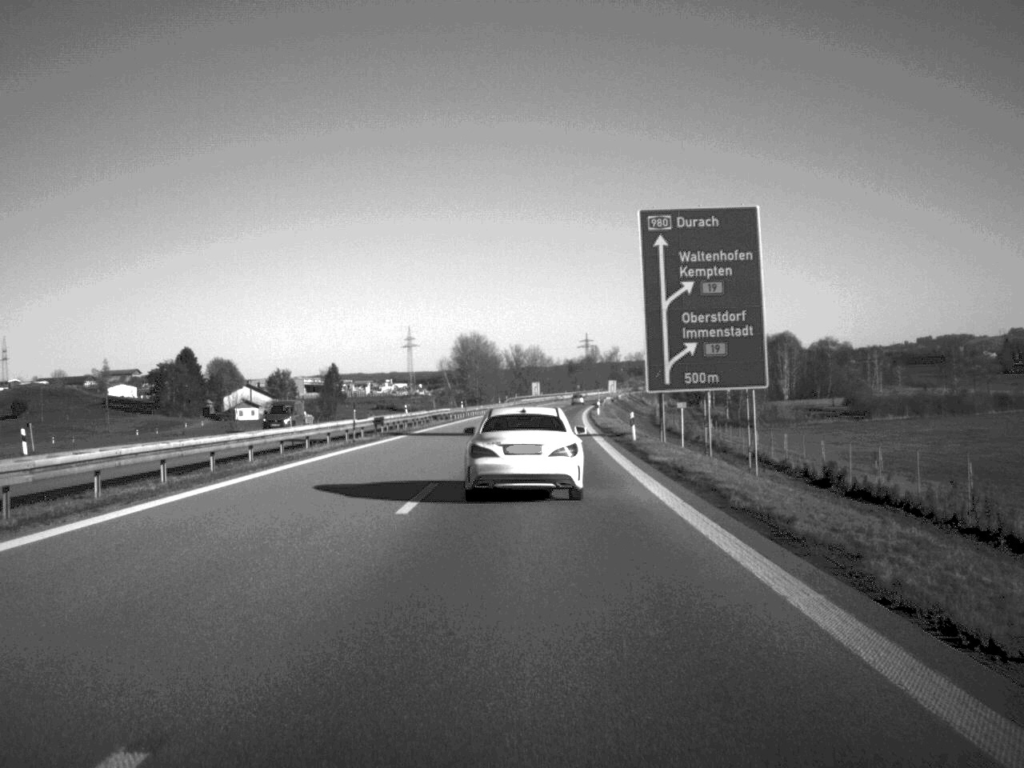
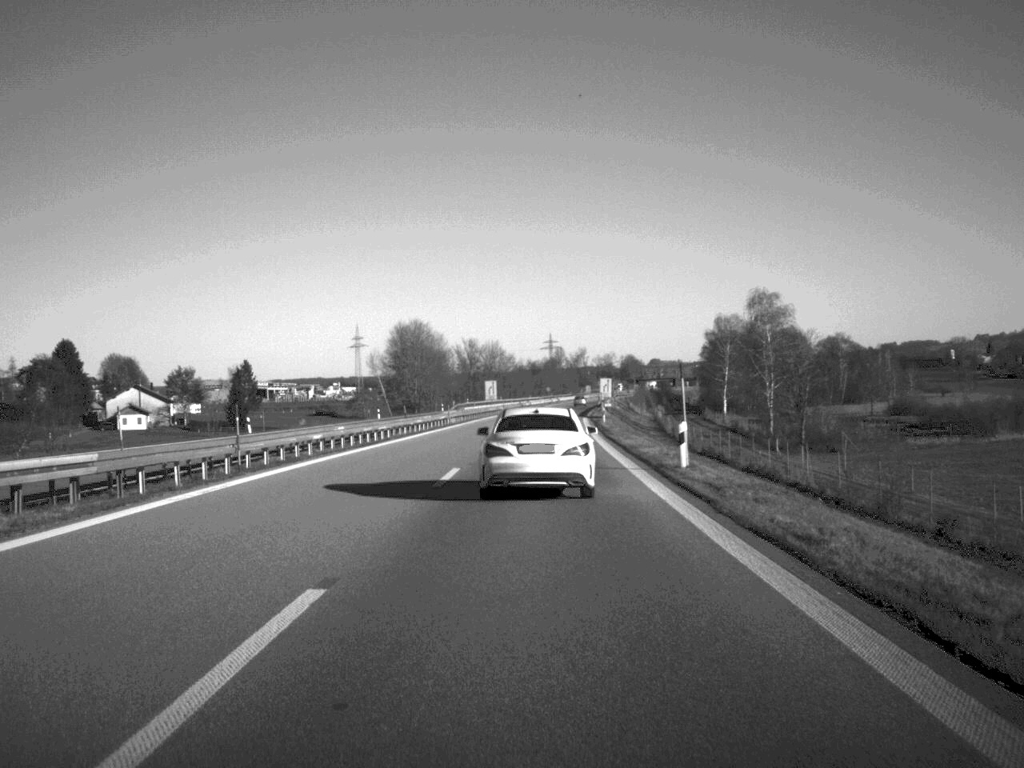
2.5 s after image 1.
(+1.0, +65.5) m; +2°
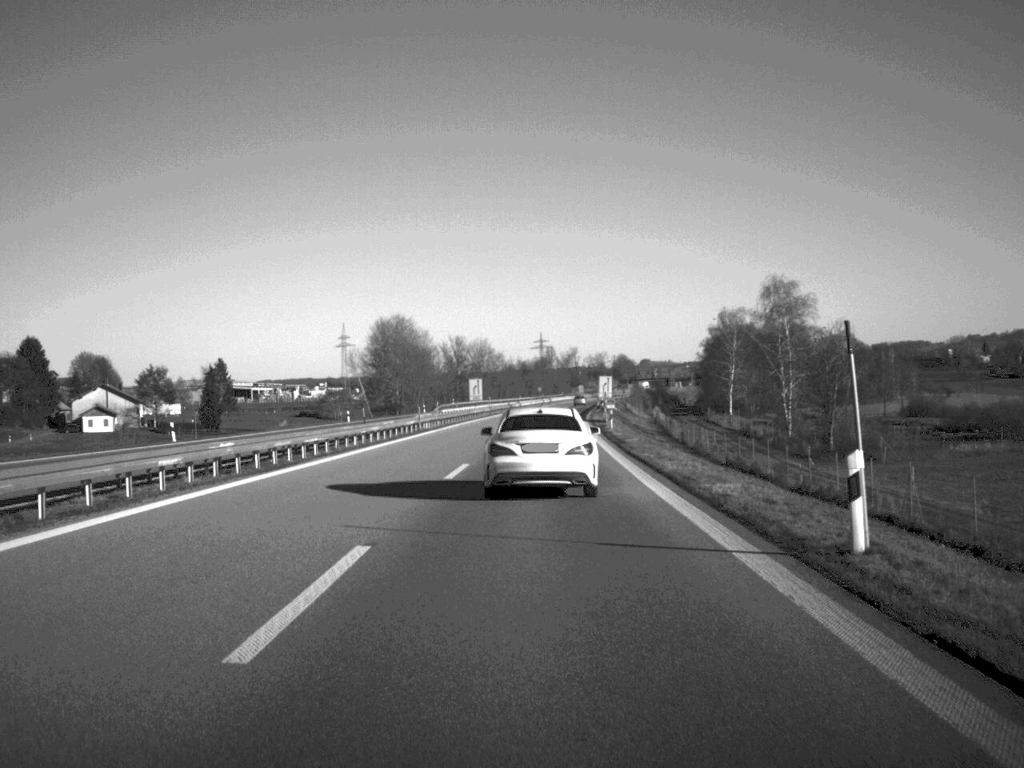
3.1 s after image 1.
(+0.1, +15.0) m; 0°
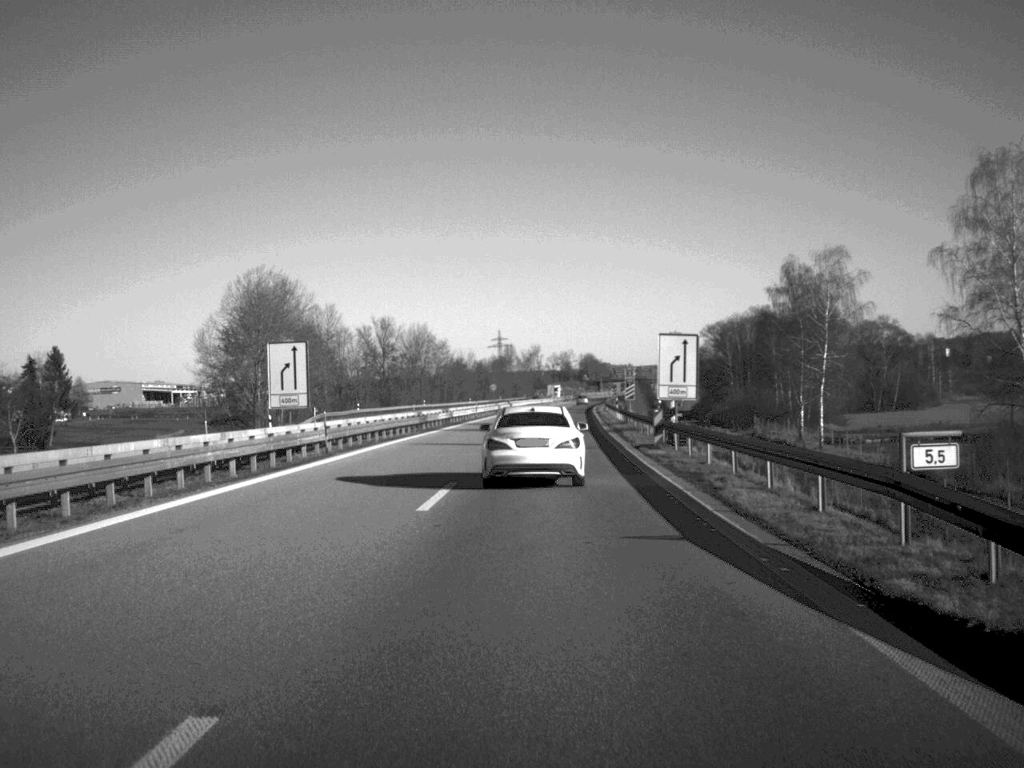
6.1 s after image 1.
(+1.3, +76.8) m; +2°
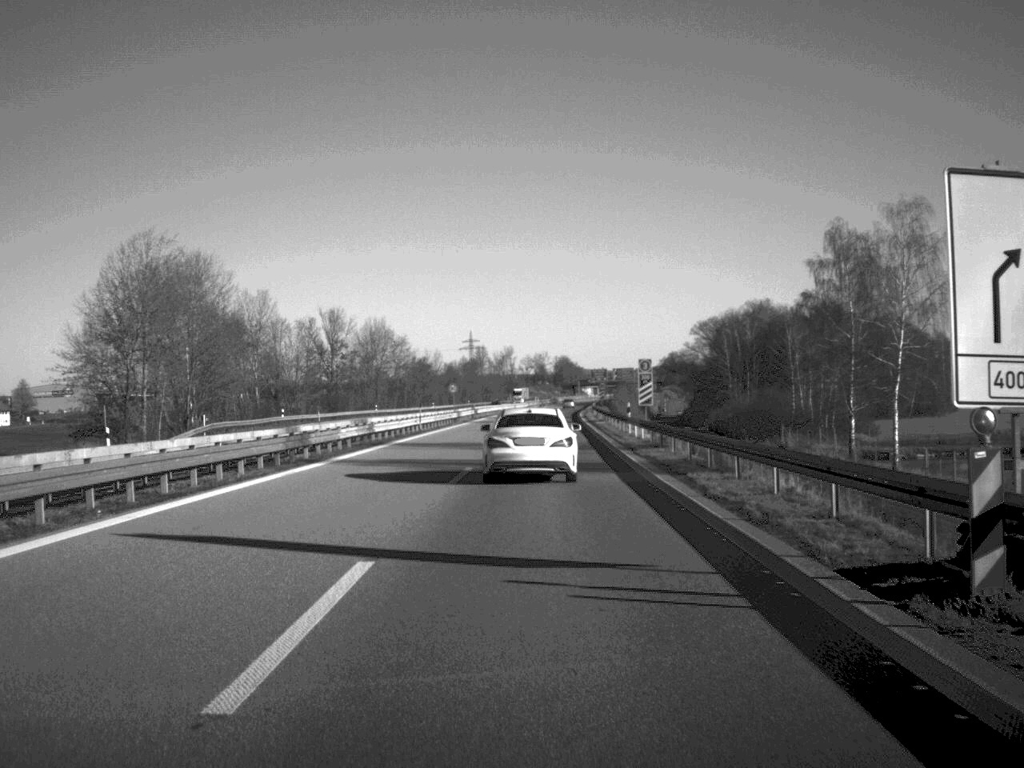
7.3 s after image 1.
(+0.3, +28.7) m; +1°
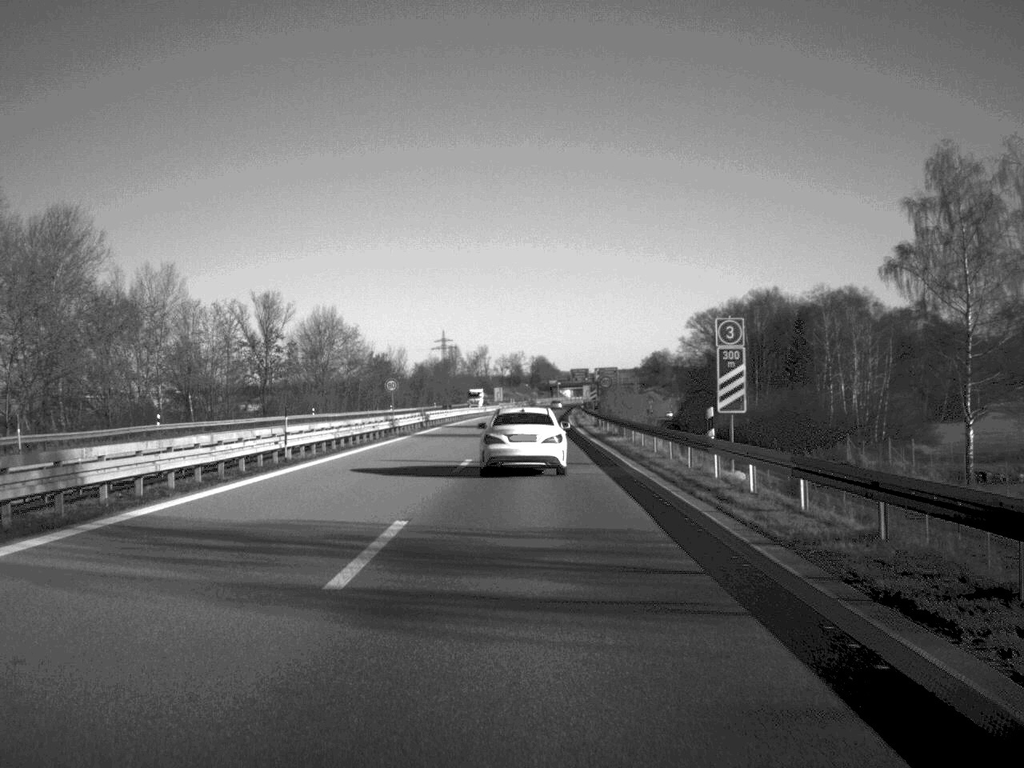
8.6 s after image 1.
(+0.3, +30.6) m; +1°
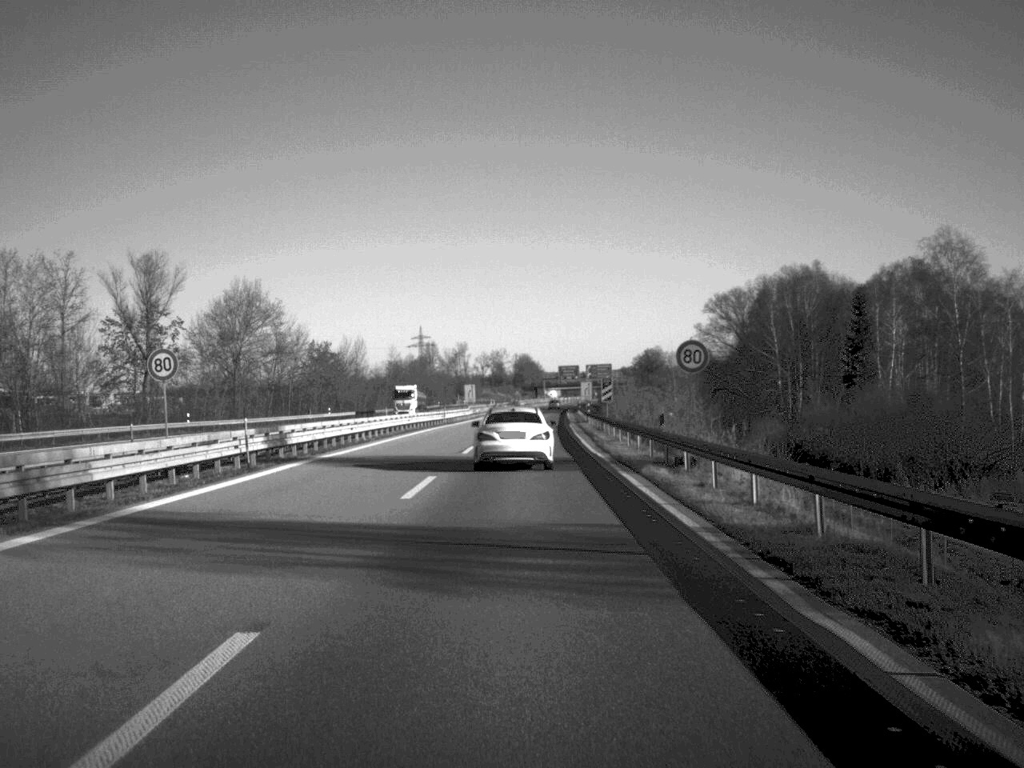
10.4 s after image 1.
(+0.3, +42.5) m; +1°
